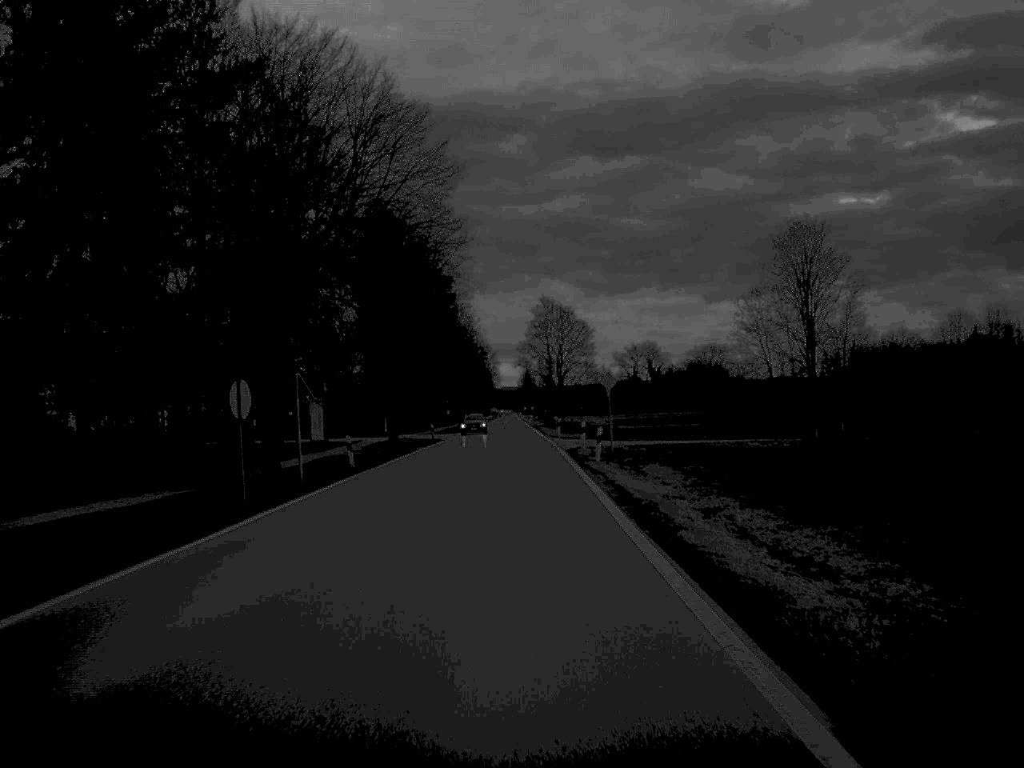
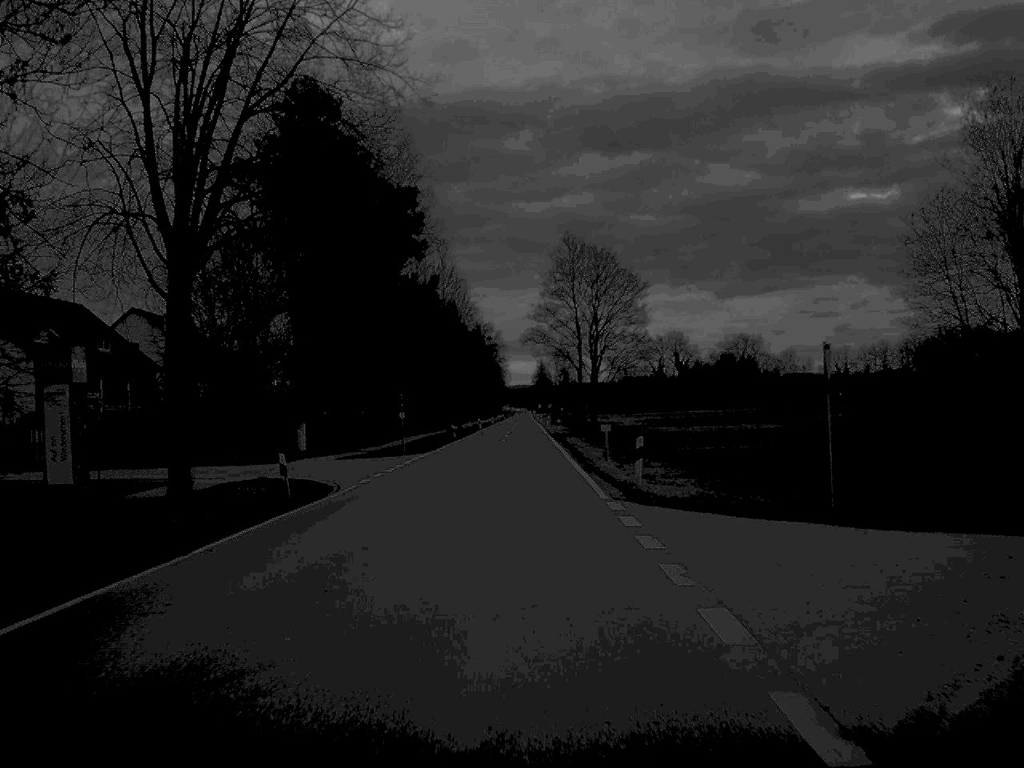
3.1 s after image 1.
(-0.1, +46.9) m; -1°
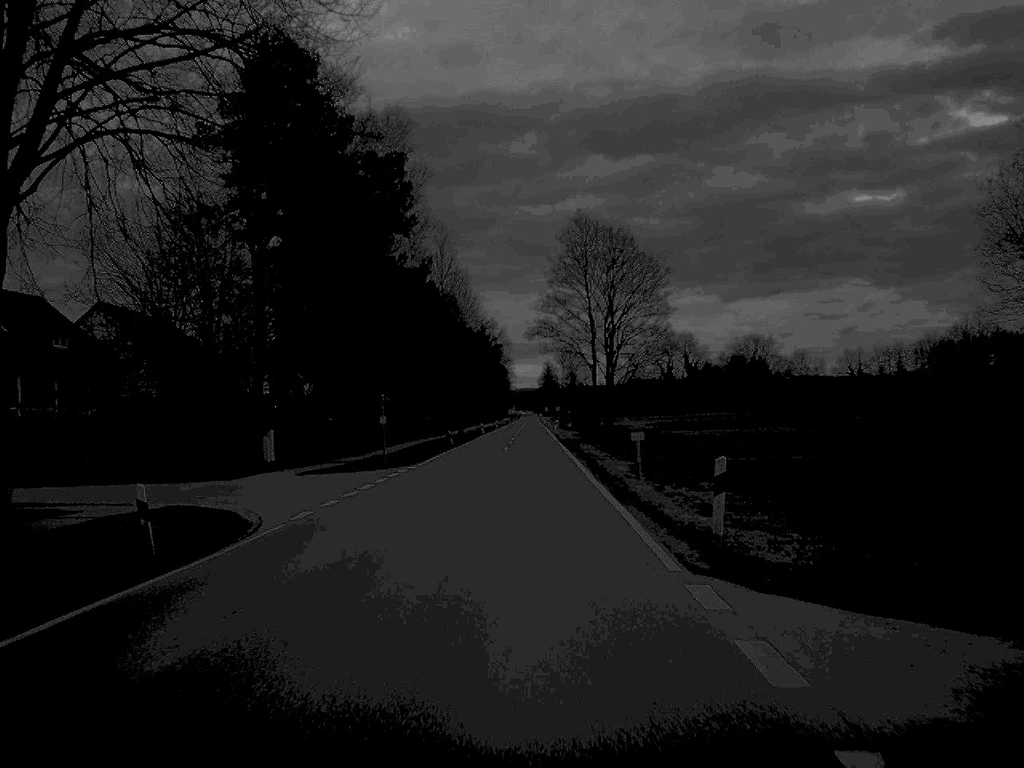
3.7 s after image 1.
(0.0, +10.1) m; 0°
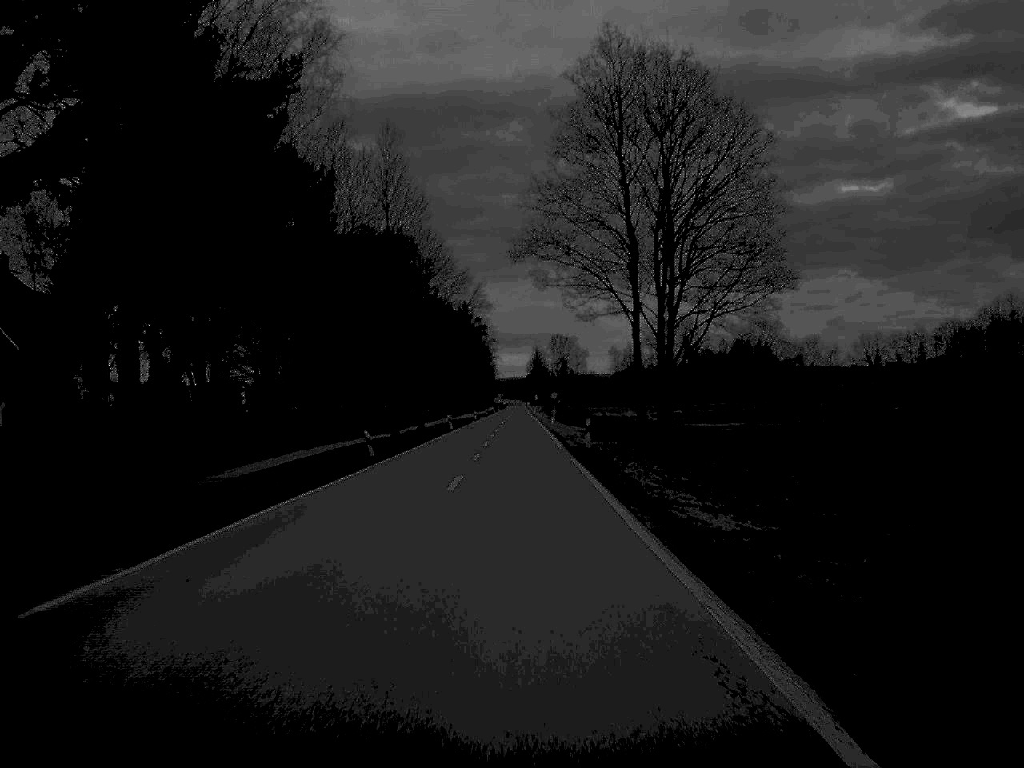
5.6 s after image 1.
(+0.2, +35.1) m; +1°
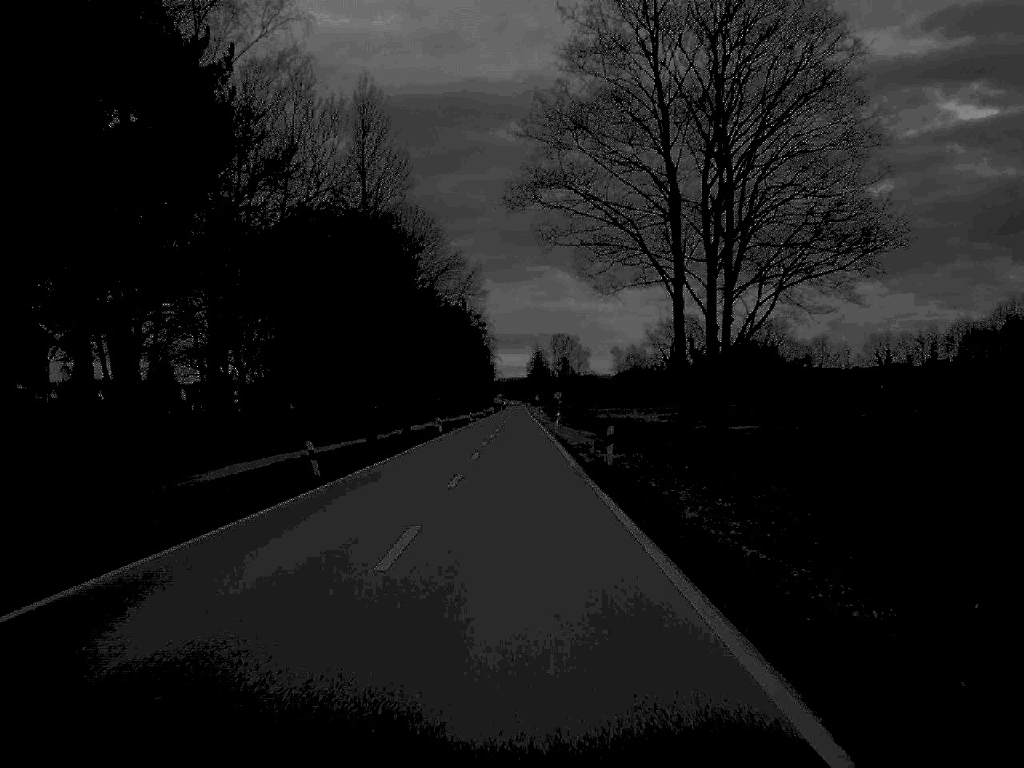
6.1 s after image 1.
(0.0, +11.0) m; 0°
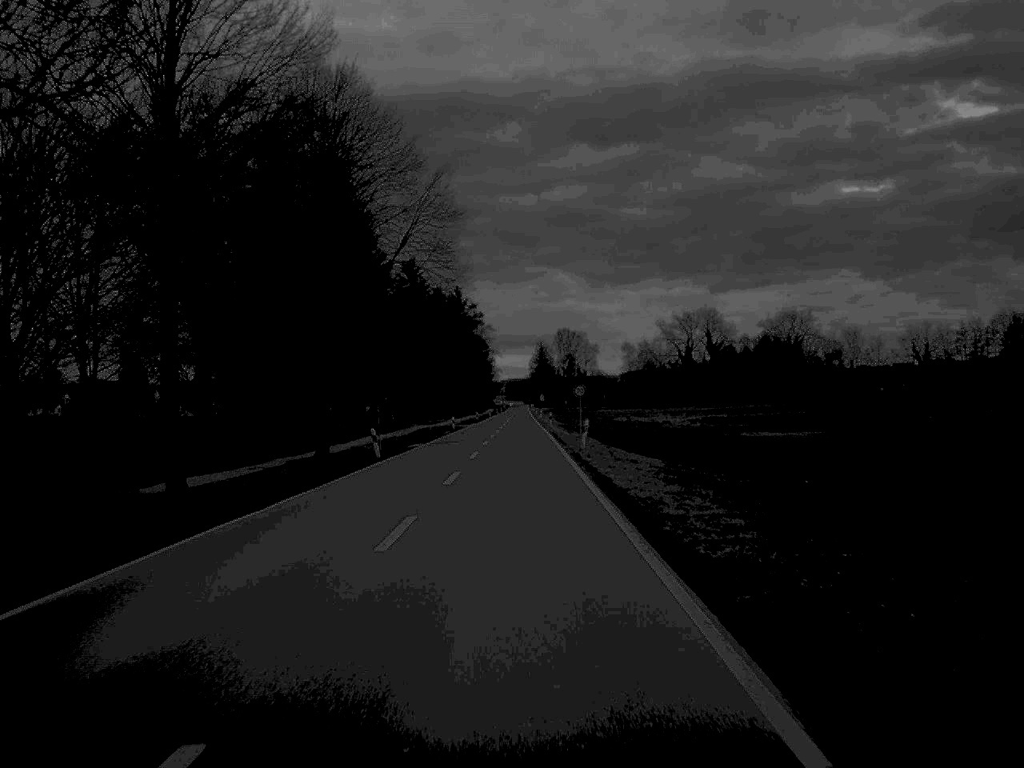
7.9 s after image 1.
(0.0, +34.5) m; 0°
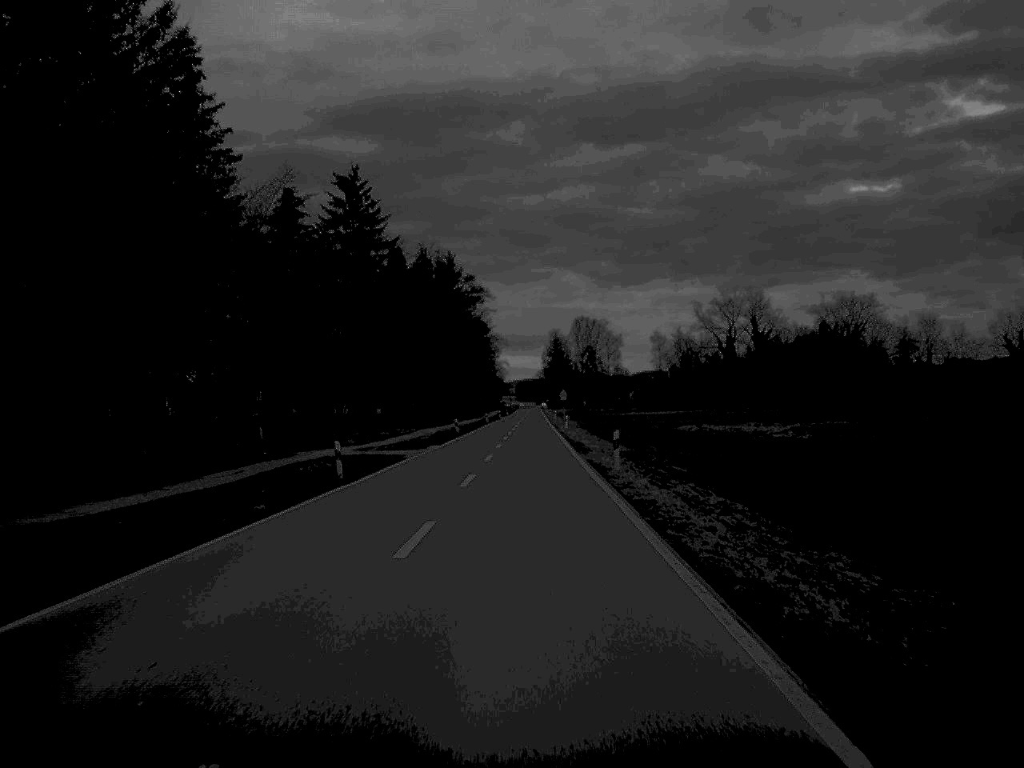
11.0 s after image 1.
(-0.2, +59.9) m; 0°
